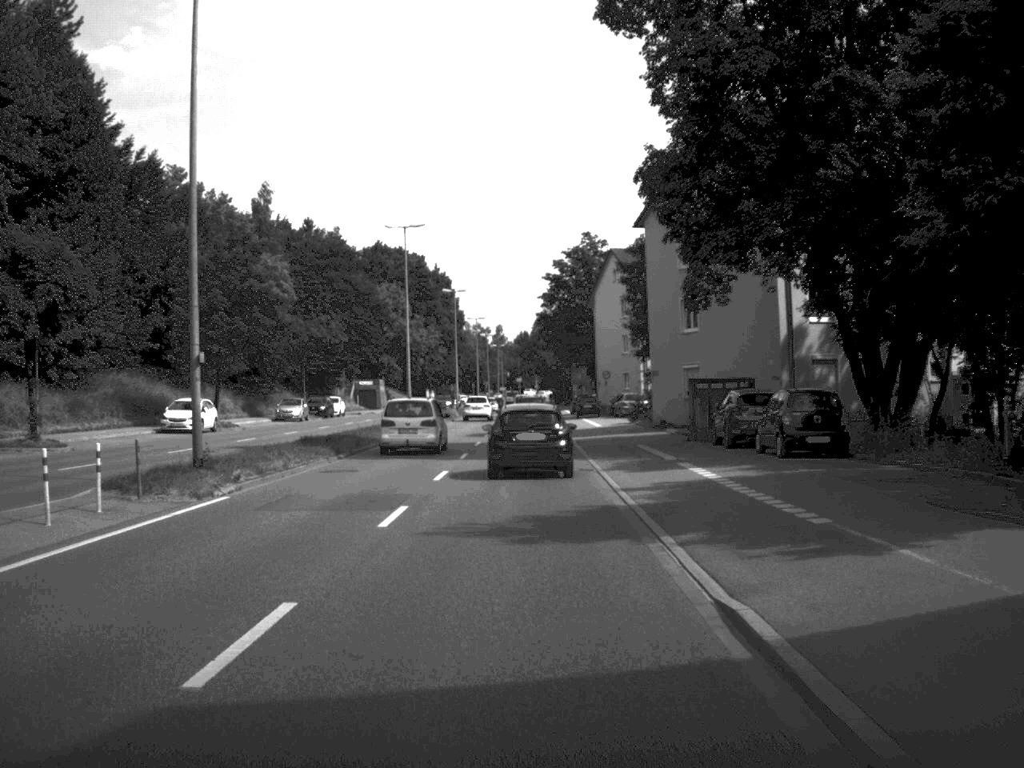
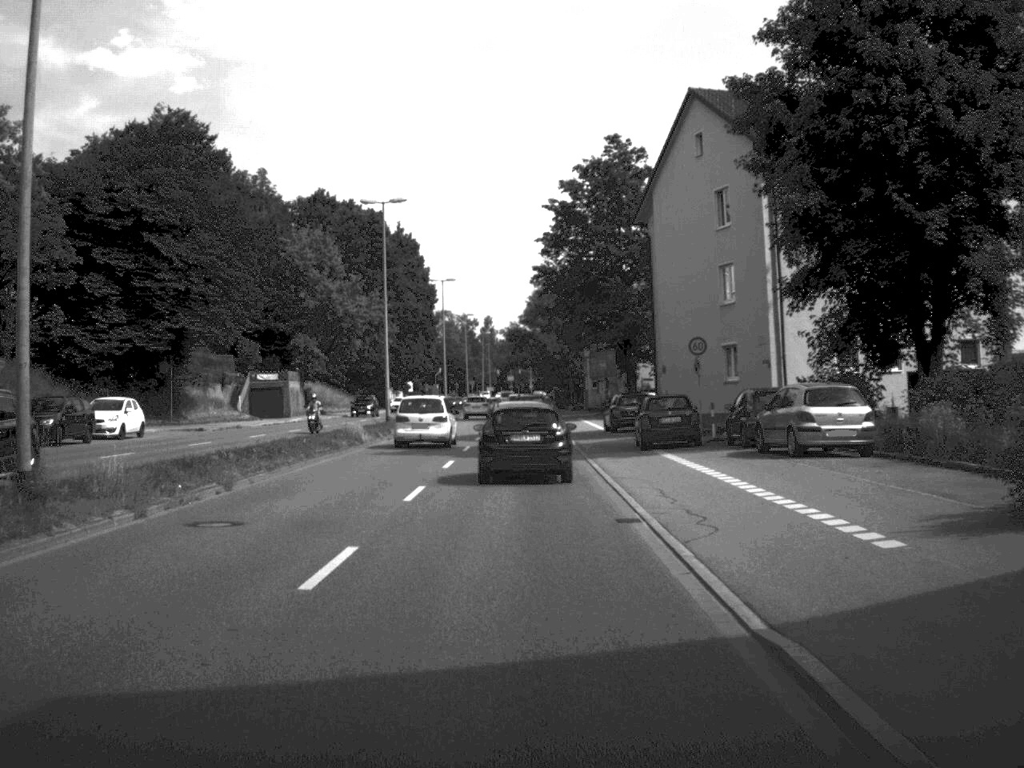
(+0.1, +49.8) m; 0°
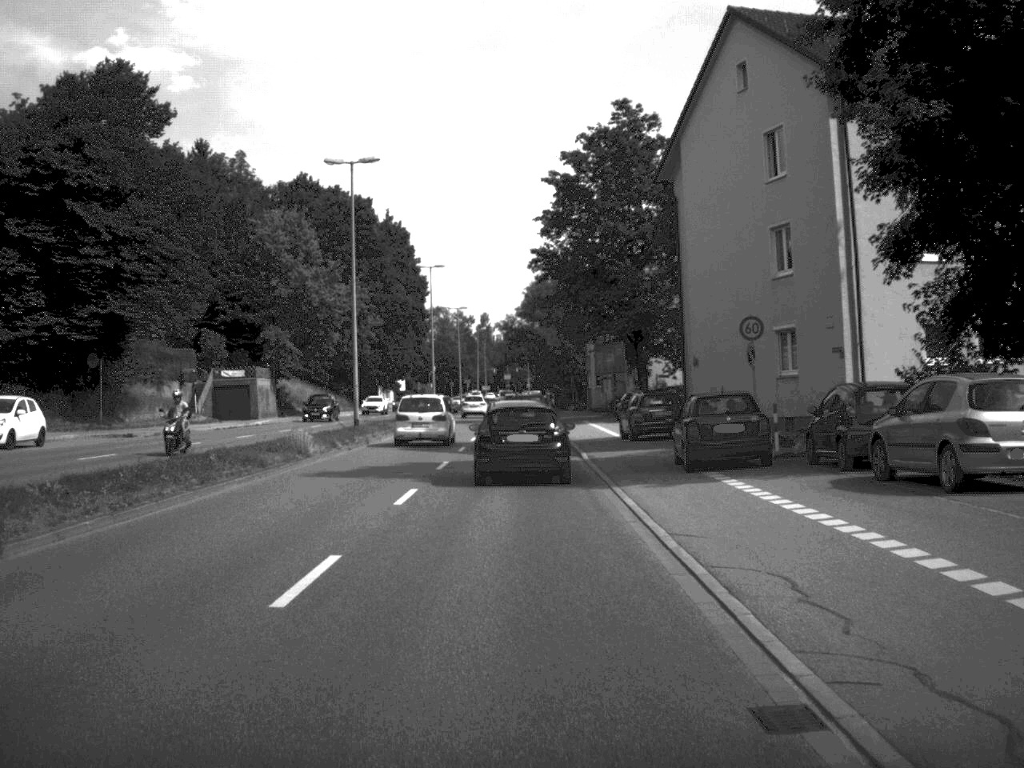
(0.0, +9.8) m; 0°
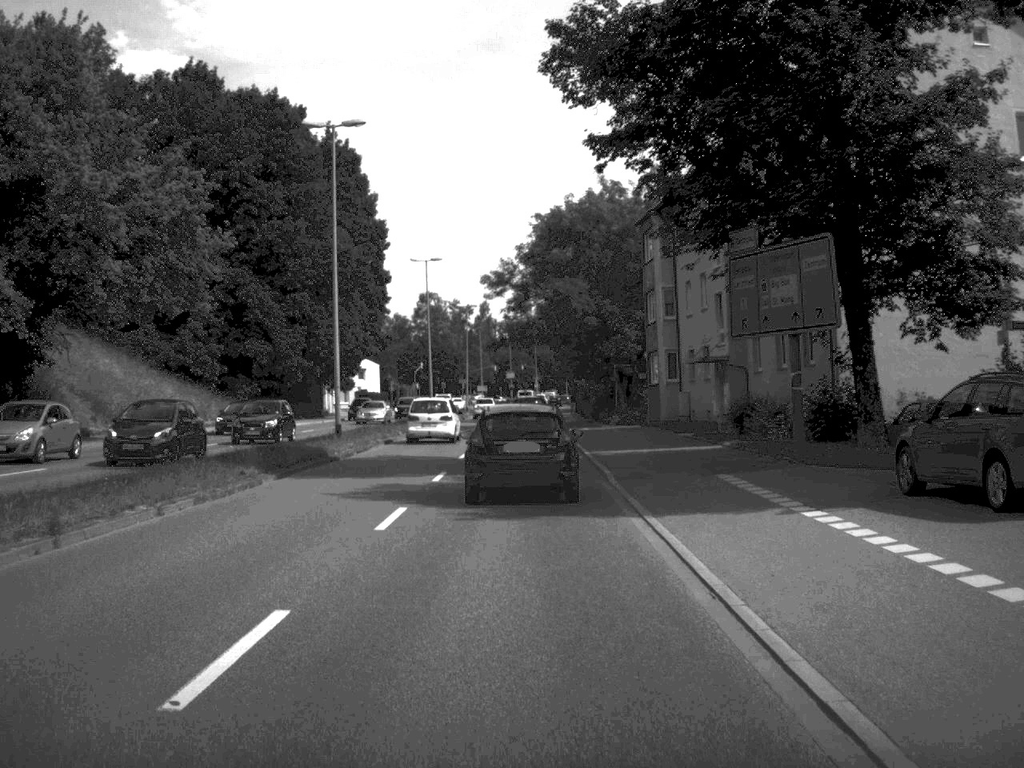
(-0.2, +47.4) m; 0°
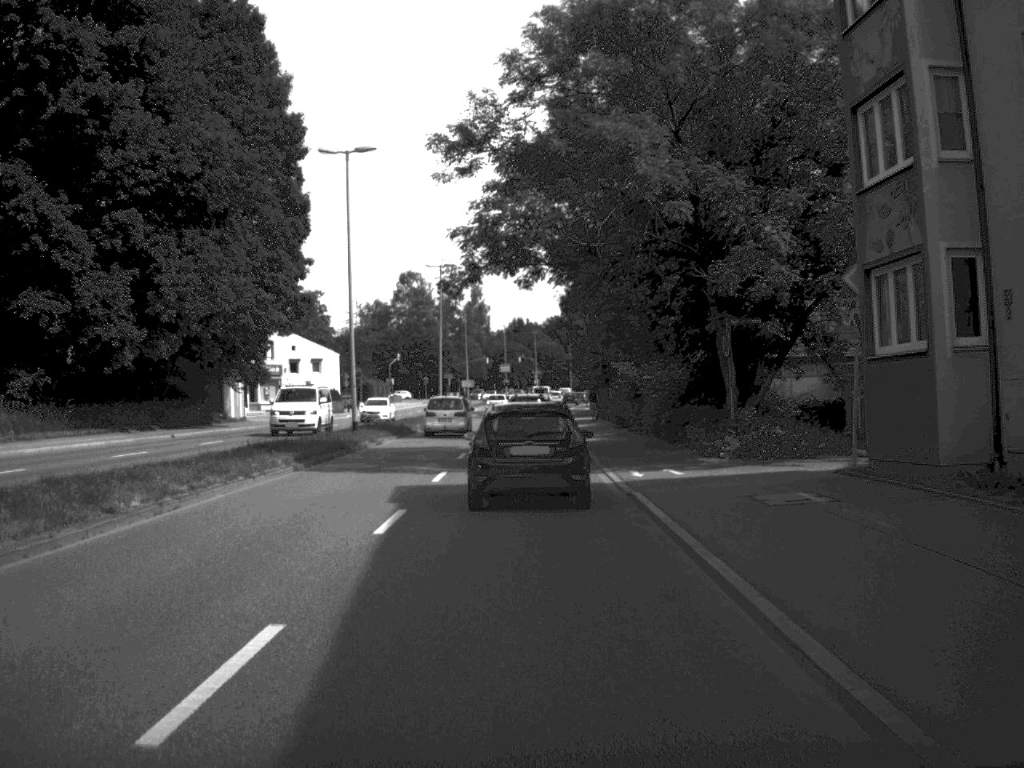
(-0.1, +36.1) m; 0°
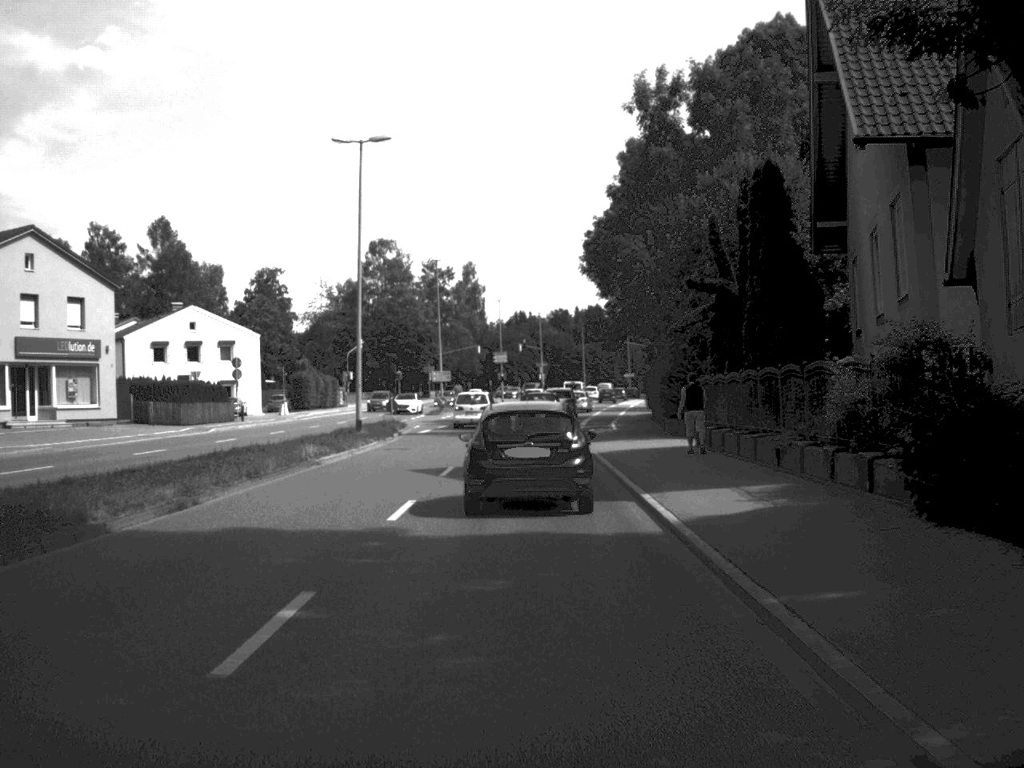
(0.0, +42.7) m; 0°
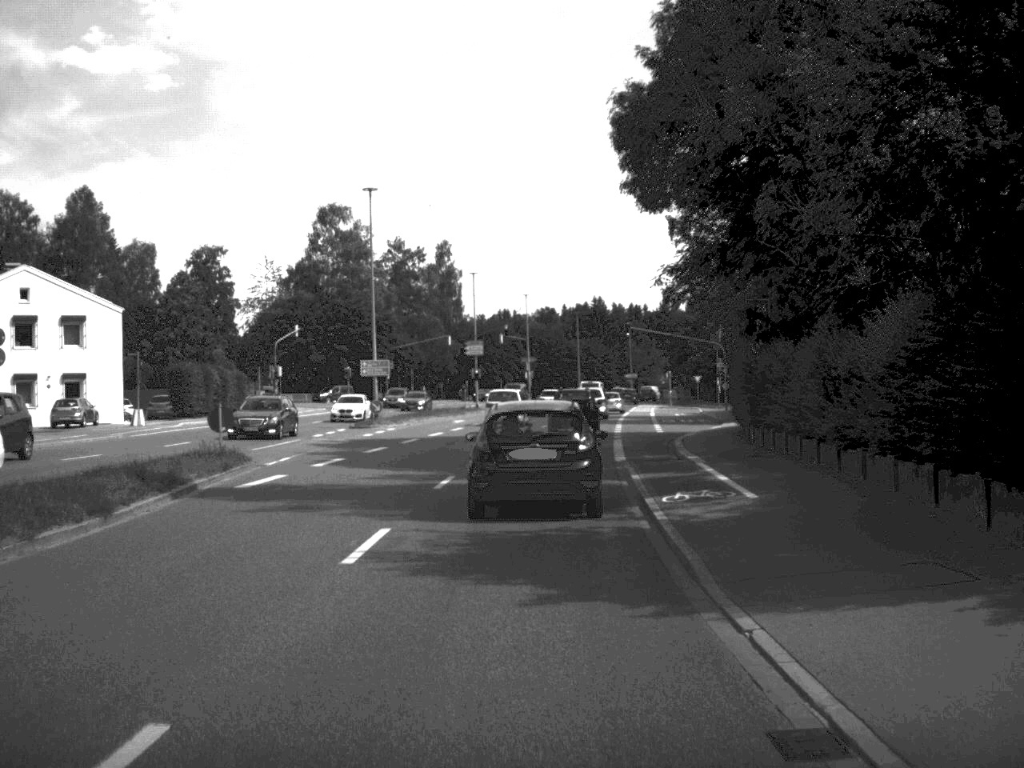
(+0.1, +30.6) m; +1°
